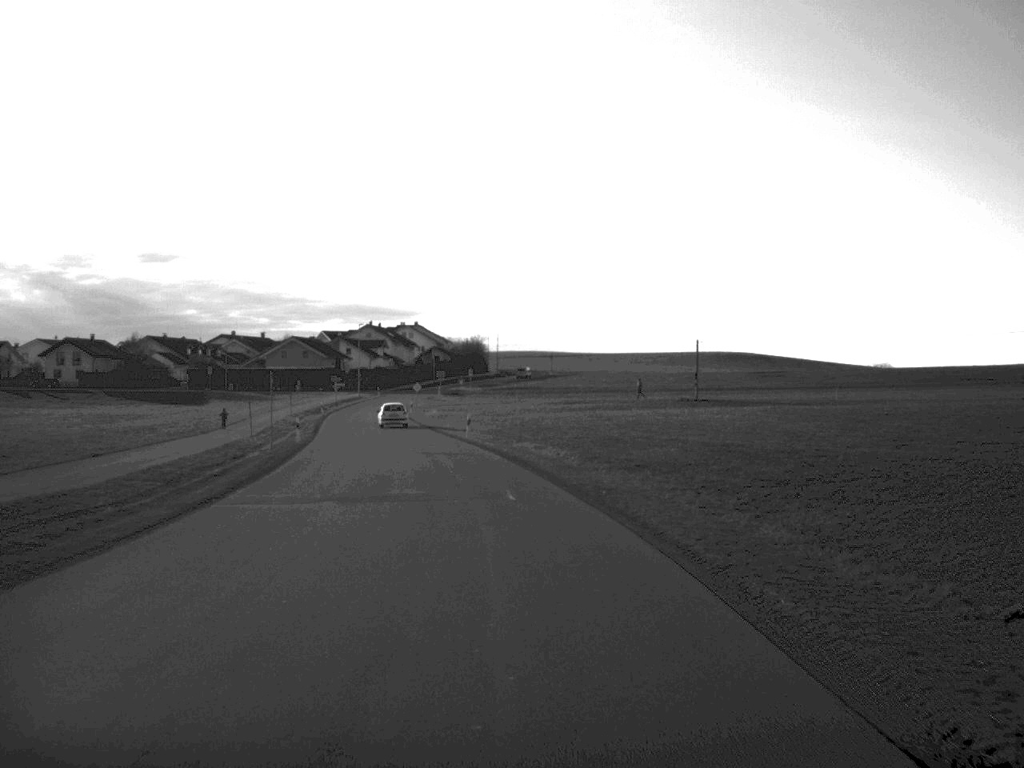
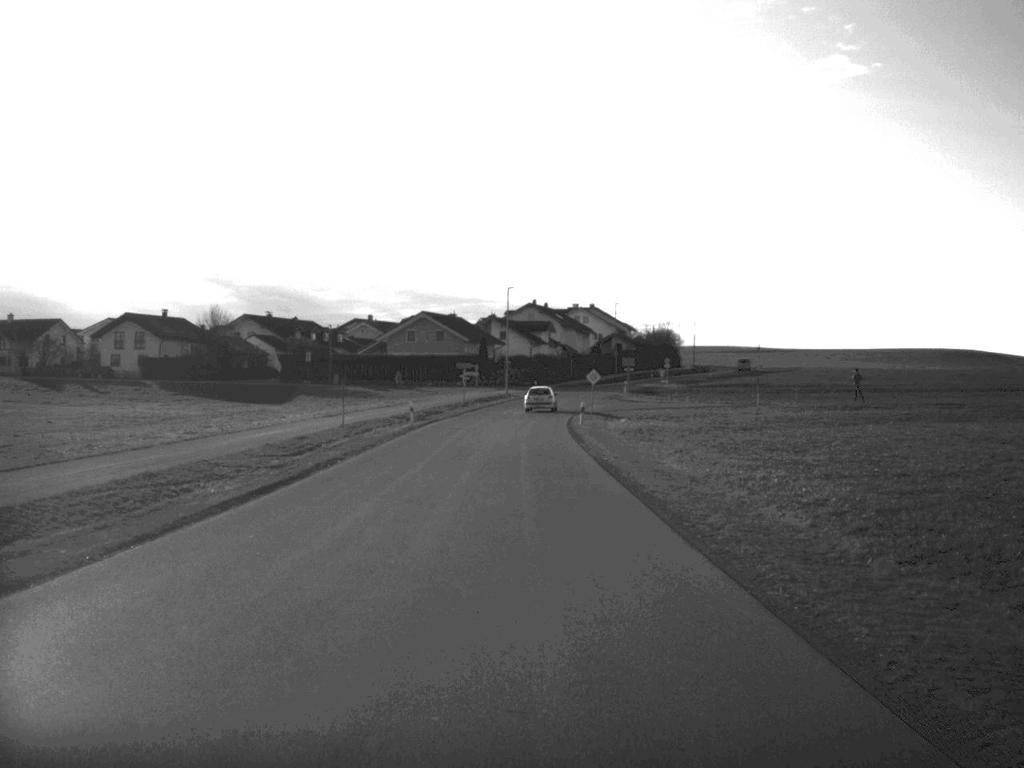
(-4.1, +49.3) m; -8°
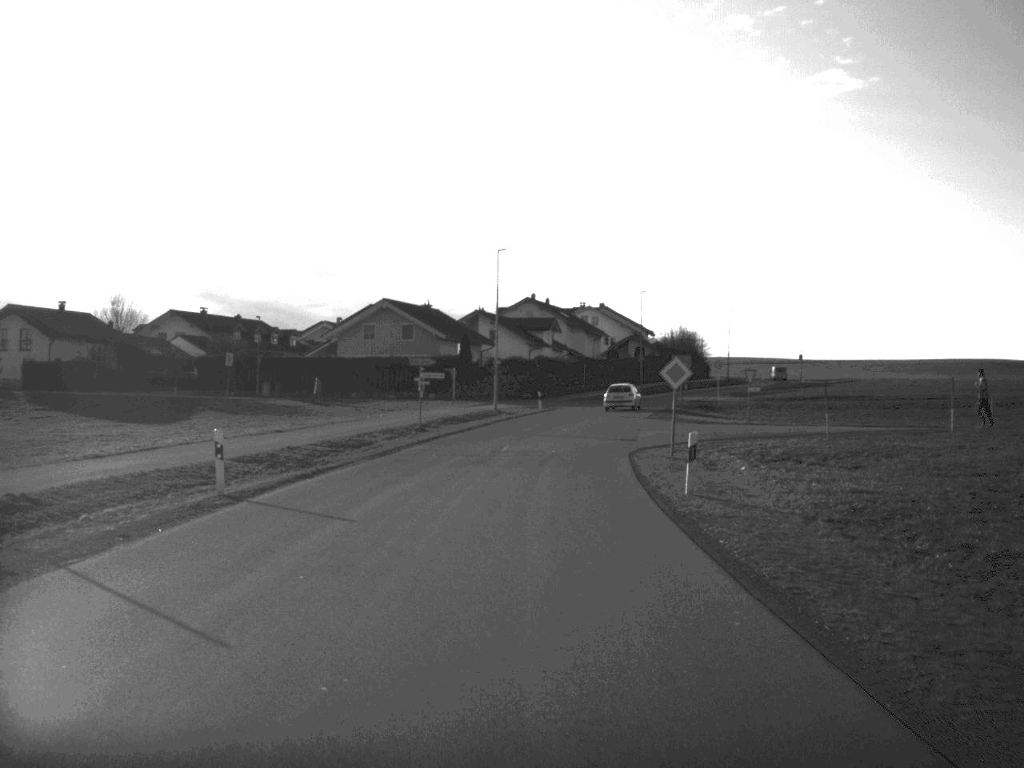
(-0.2, +35.0) m; 0°
